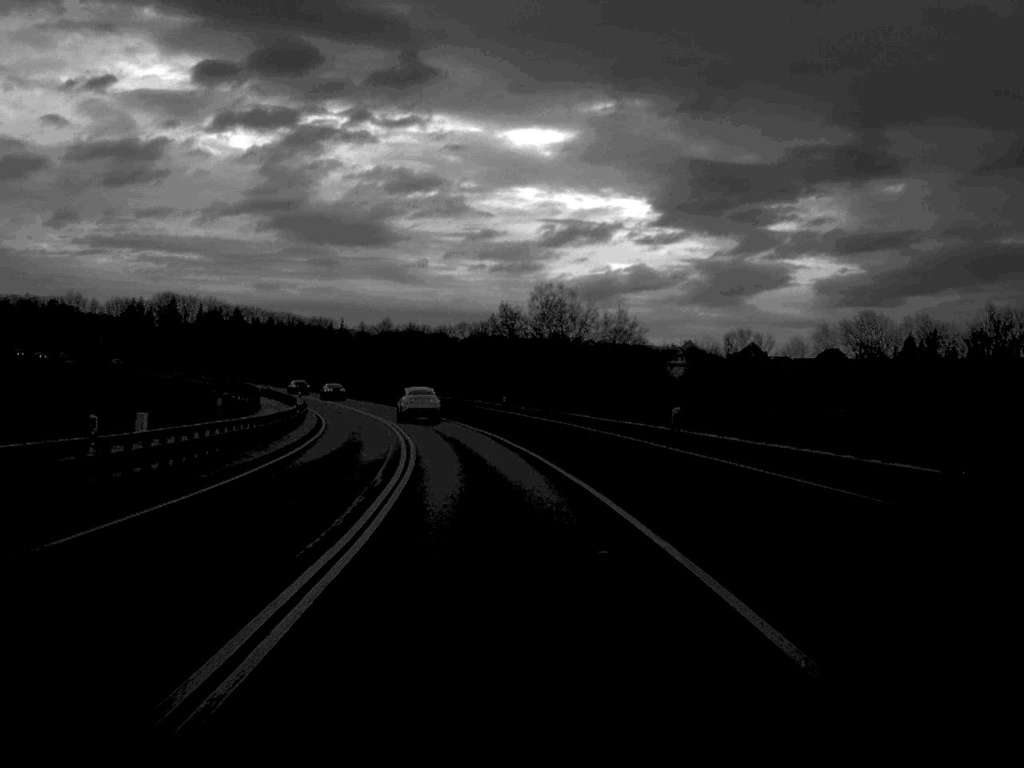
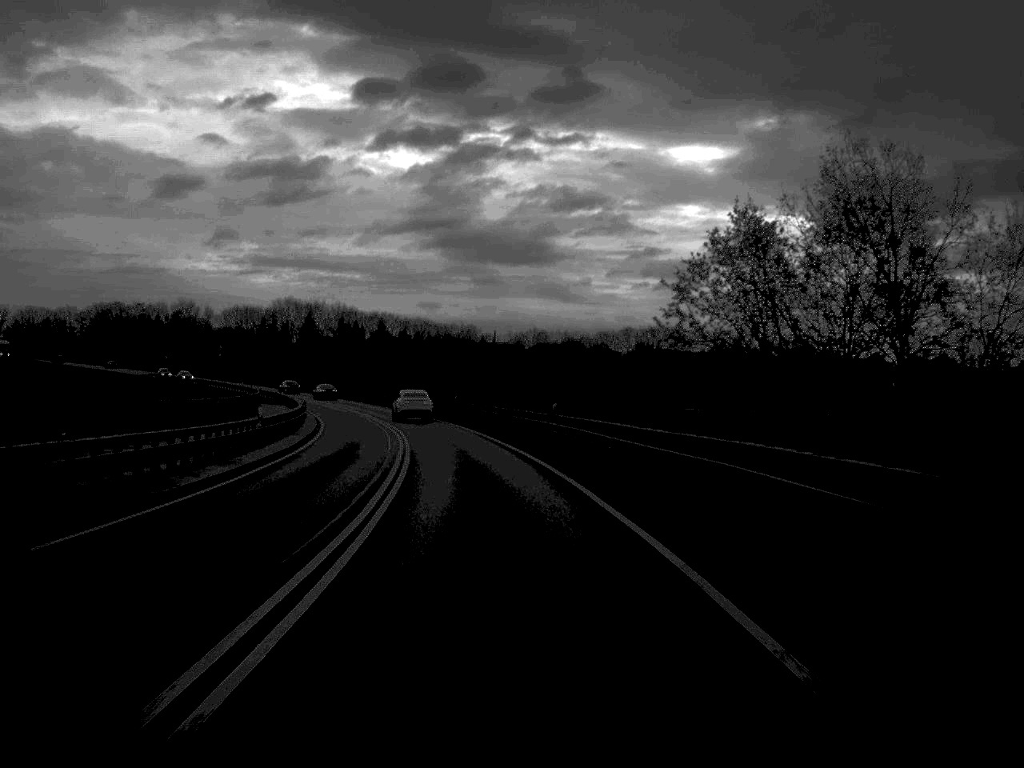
(-3.0, +50.3) m; -7°
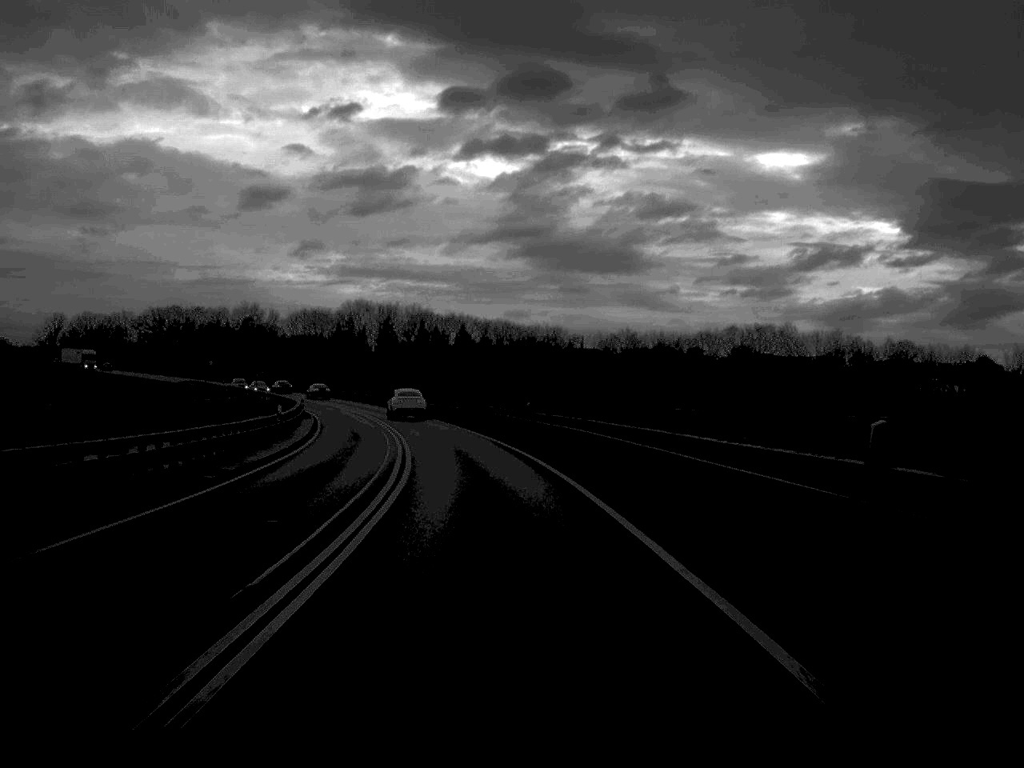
(-0.9, +27.8) m; -4°
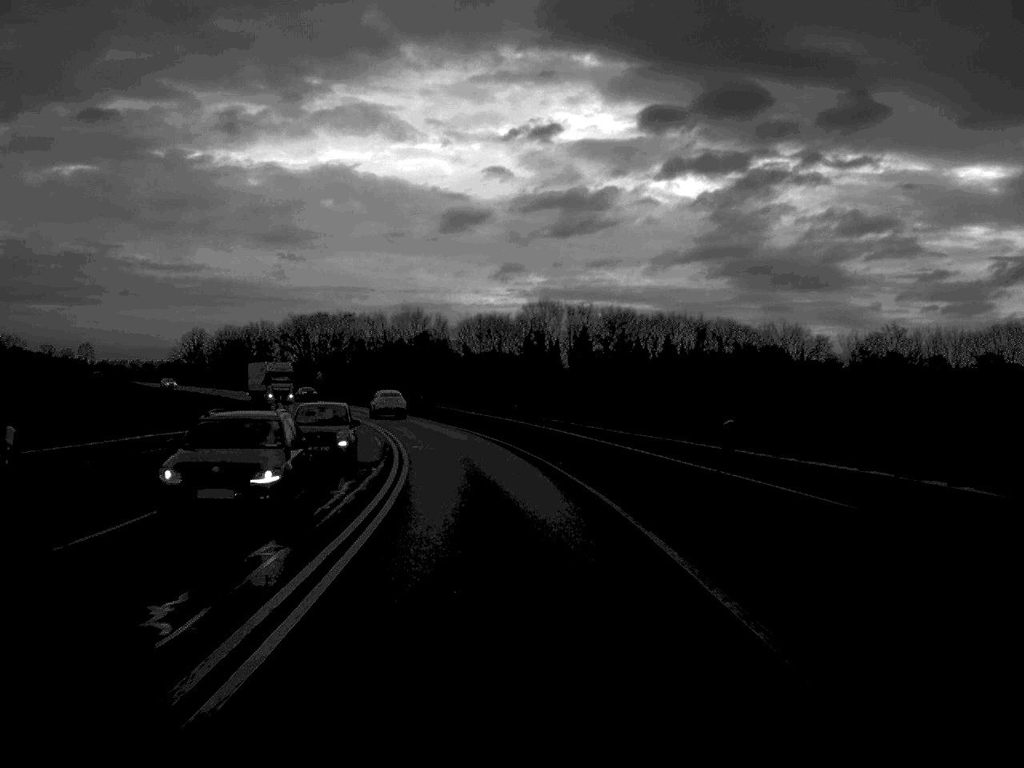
(-5.0, +63.2) m; -9°
